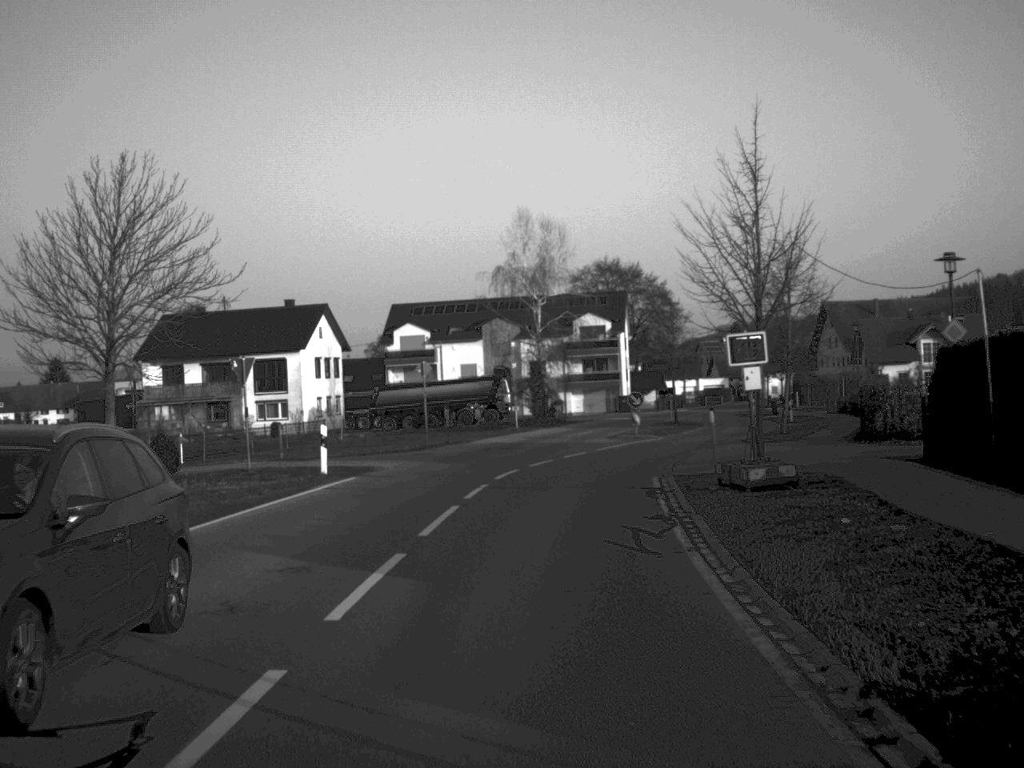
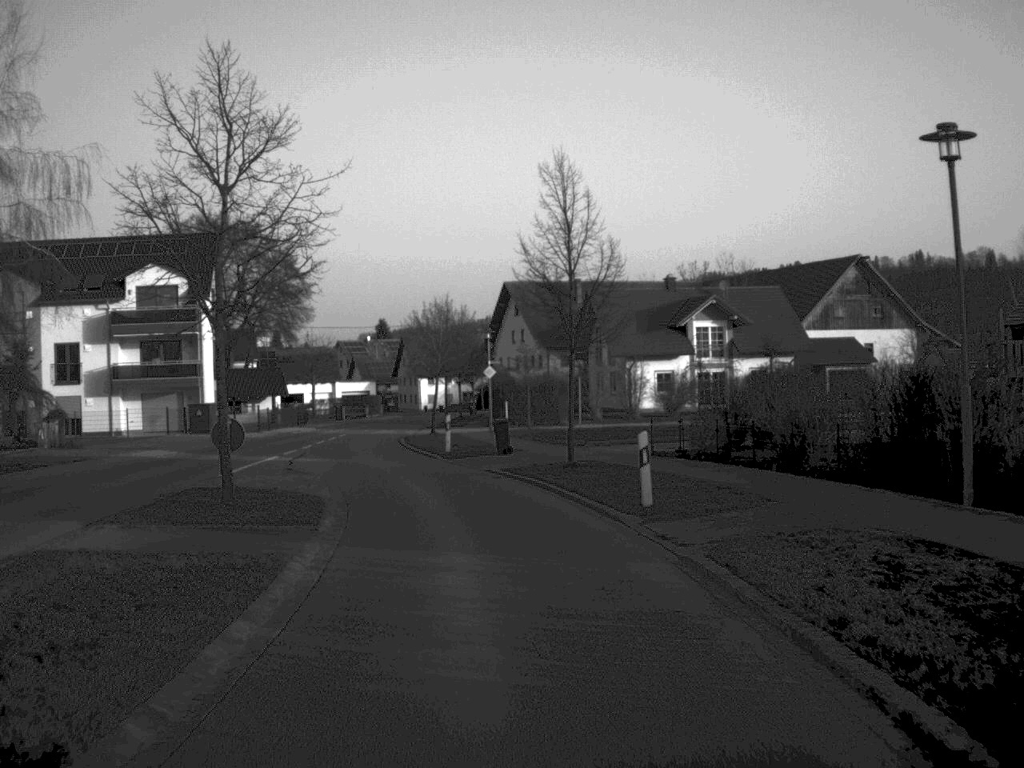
(+6.1, +42.0) m; +16°
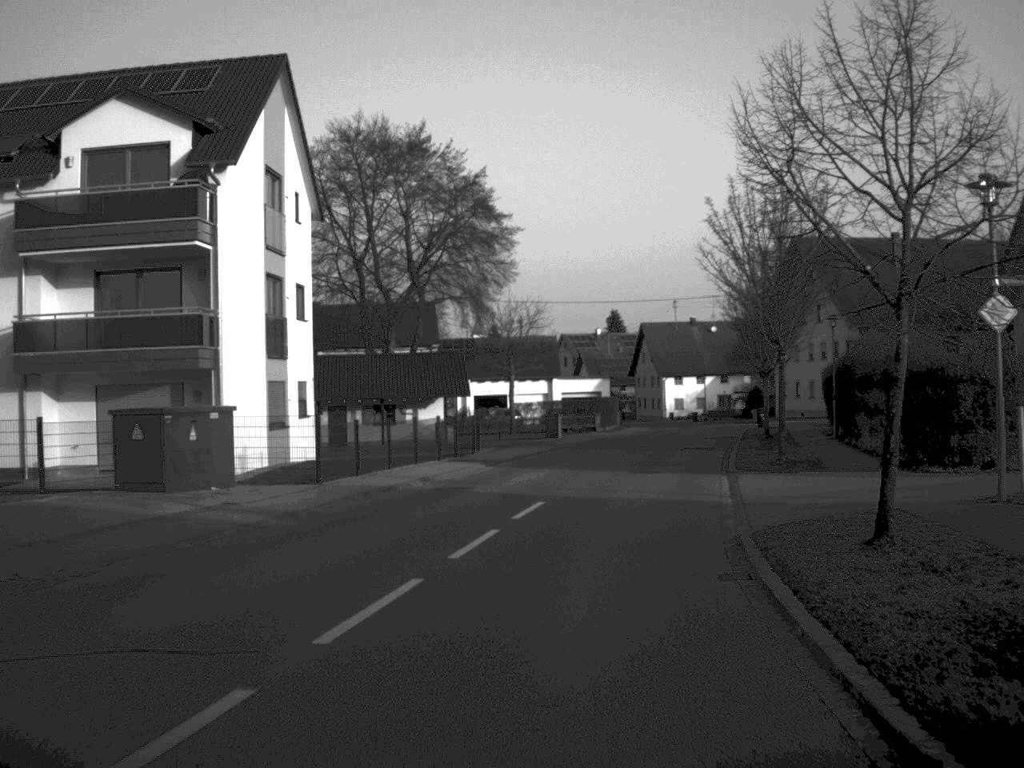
(-4.7, +38.8) m; -10°
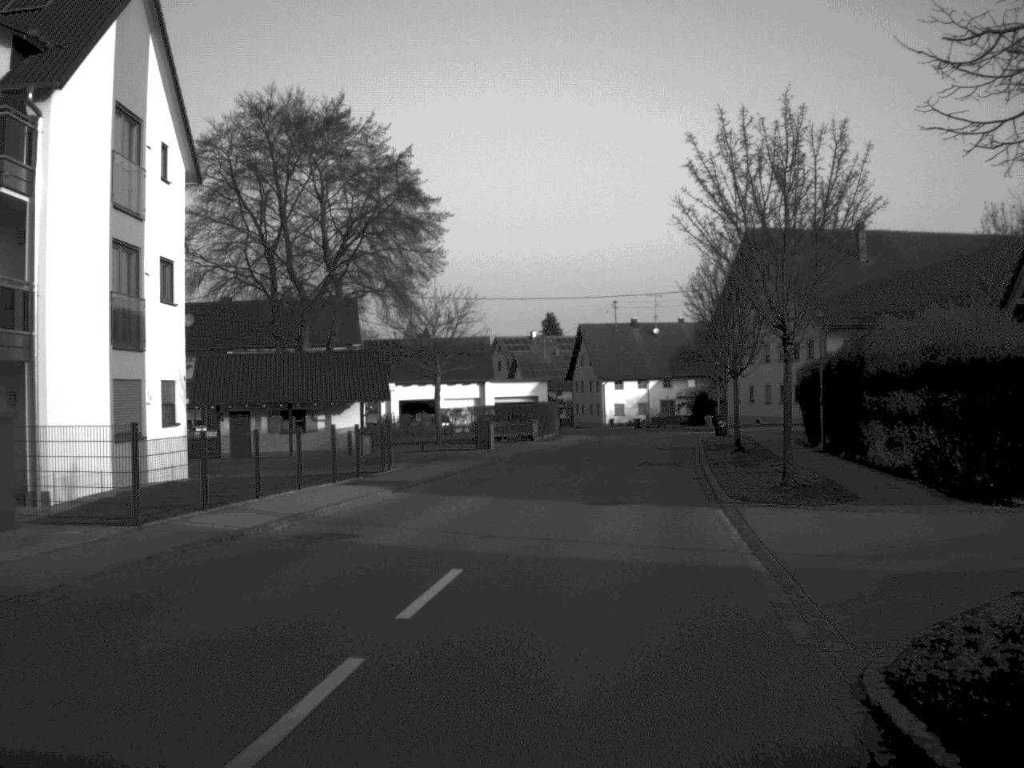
(+0.2, +7.8) m; +3°
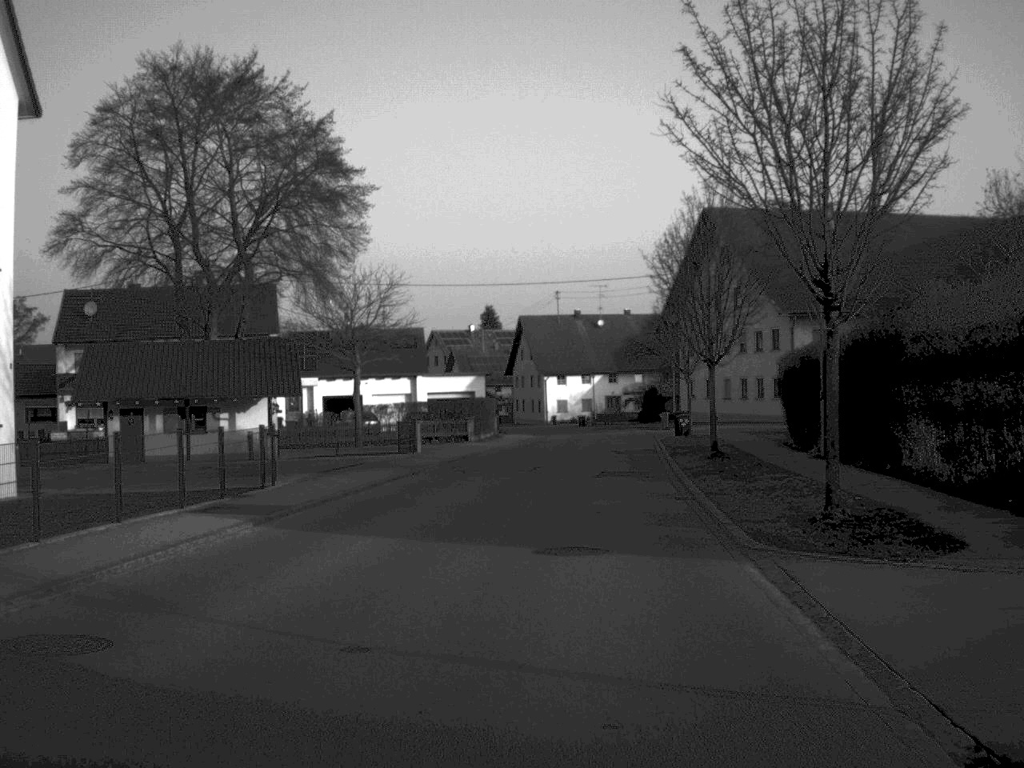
(+0.2, +7.5) m; +3°
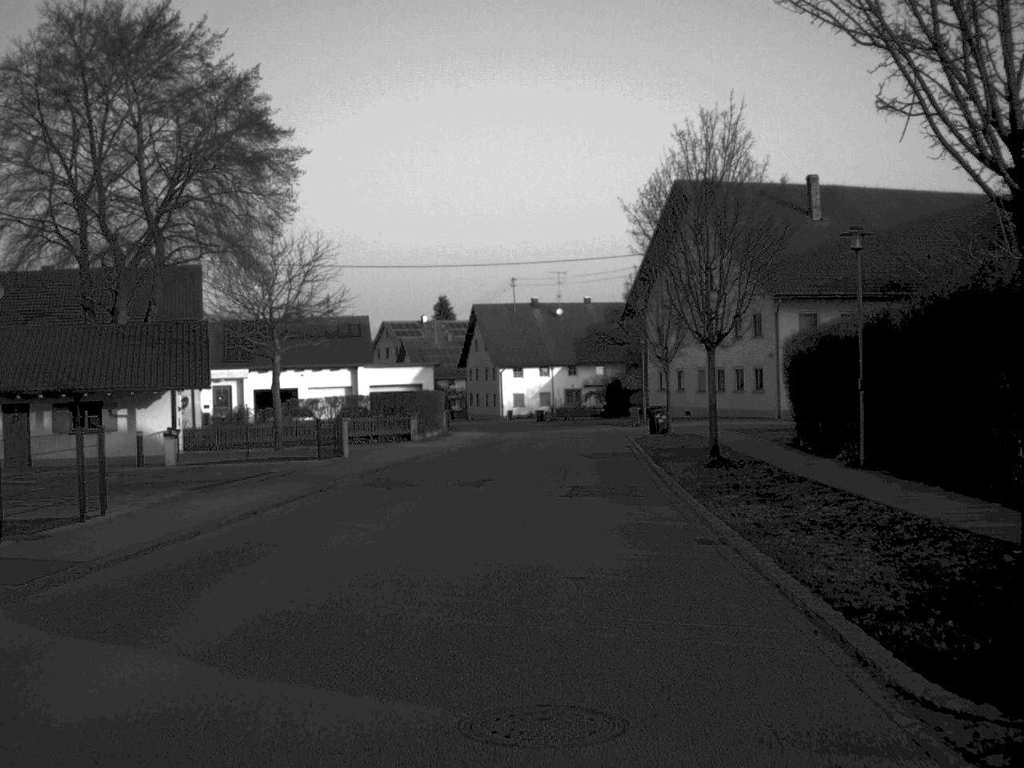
(+0.1, +7.6) m; +2°
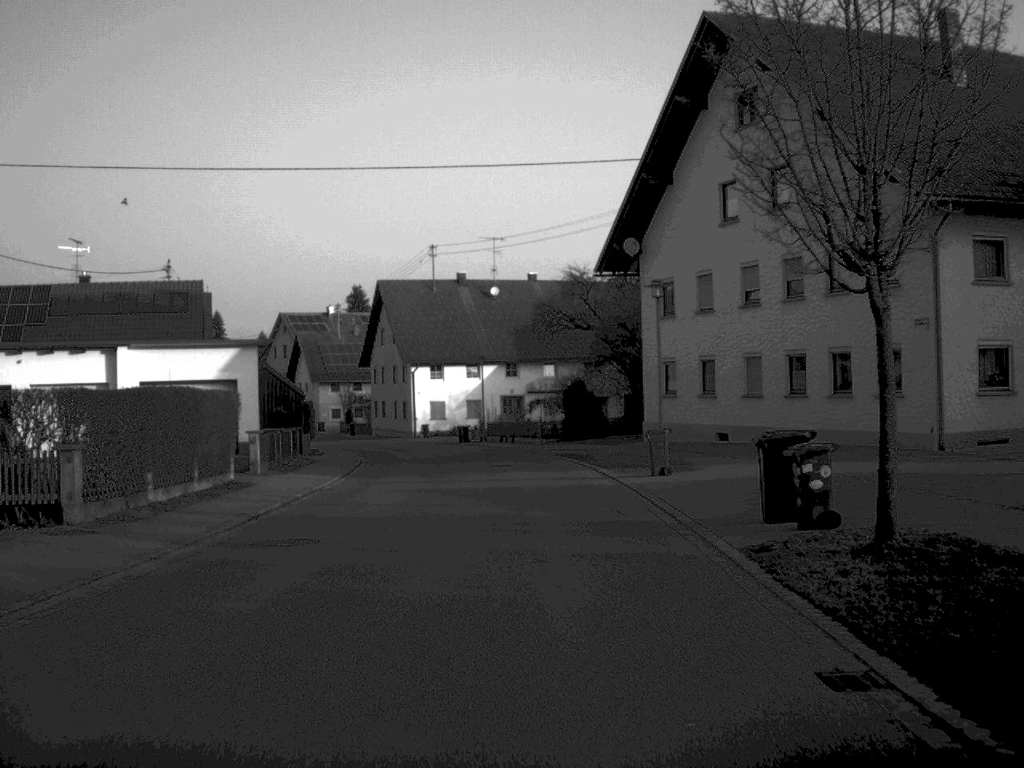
(+1.0, +32.7) m; +3°
